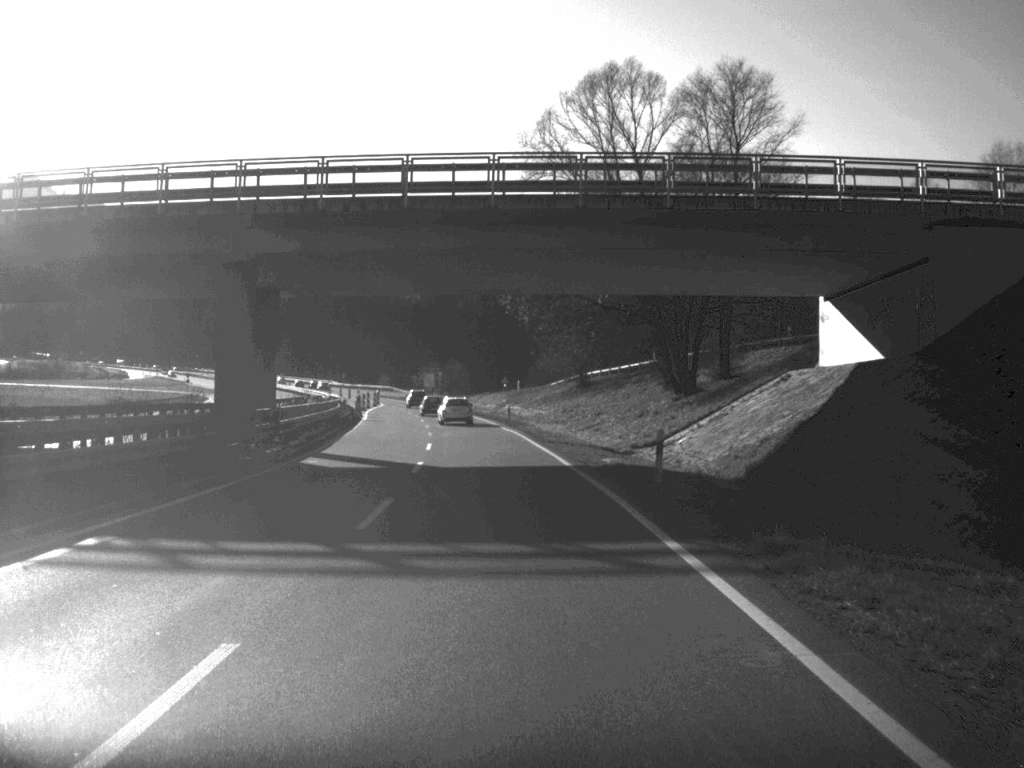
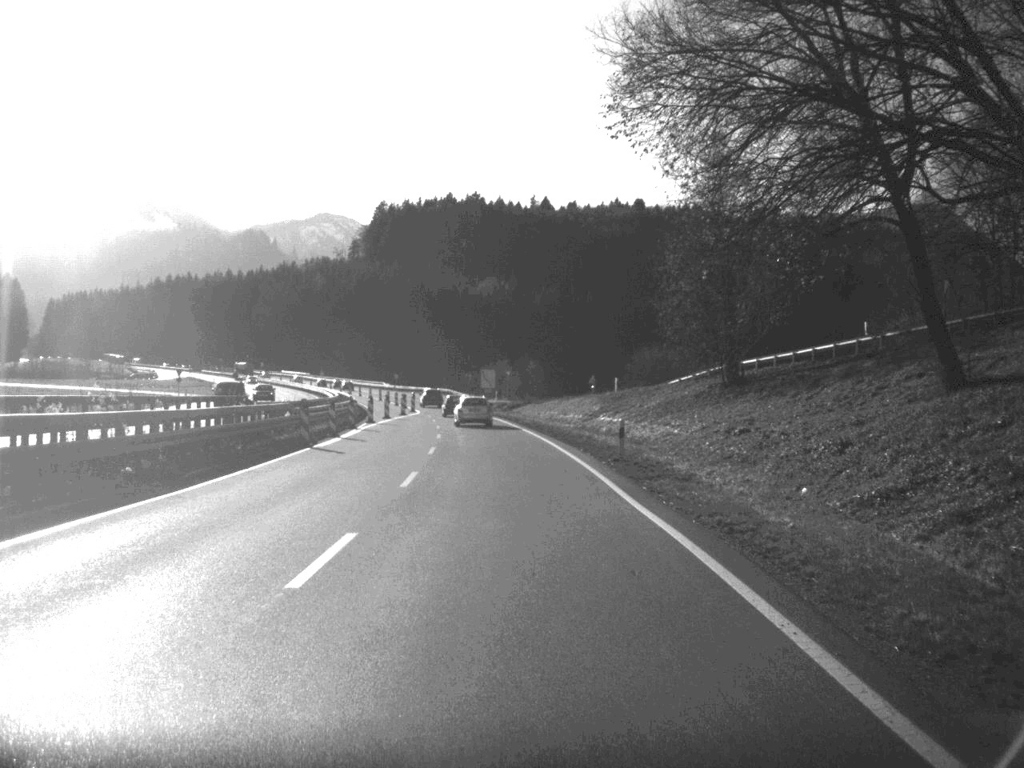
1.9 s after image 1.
(-1.3, +41.1) m; -4°
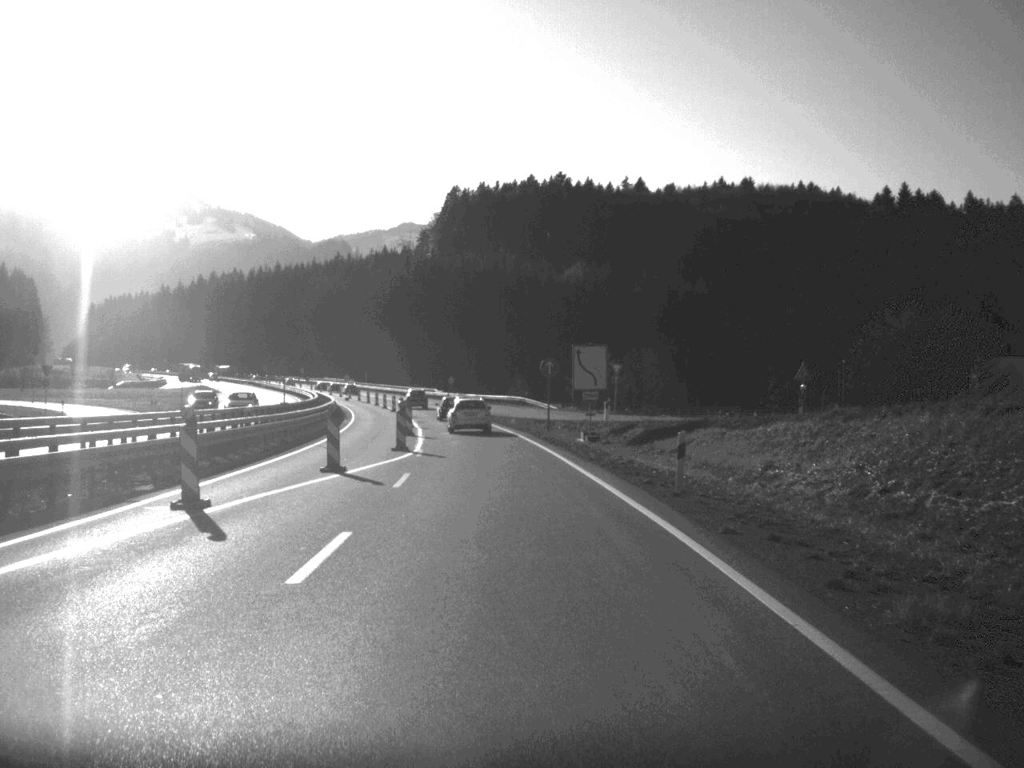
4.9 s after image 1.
(-2.1, +59.2) m; -4°
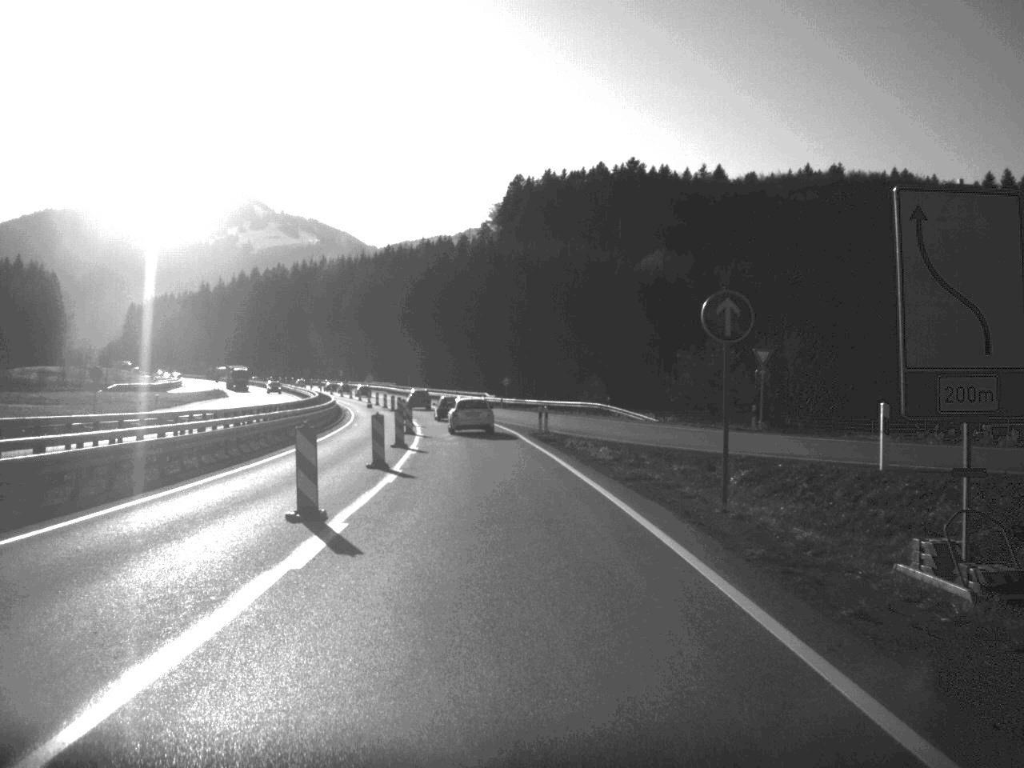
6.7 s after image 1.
(-0.9, +34.6) m; -3°
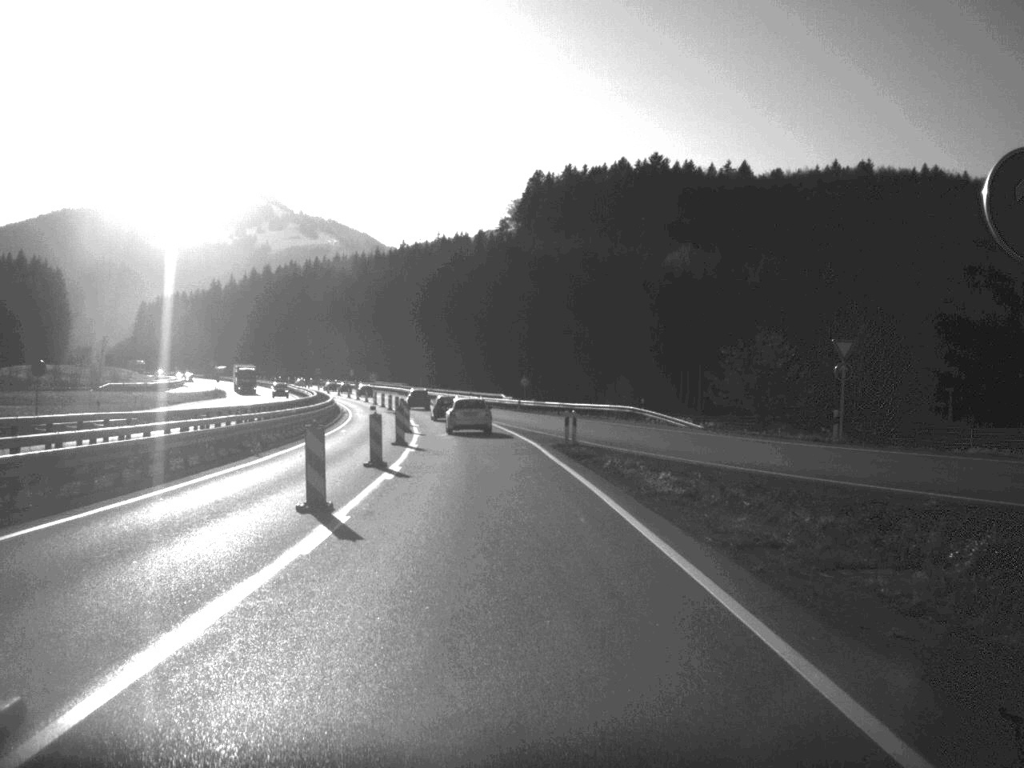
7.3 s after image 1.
(-0.1, +11.0) m; -1°
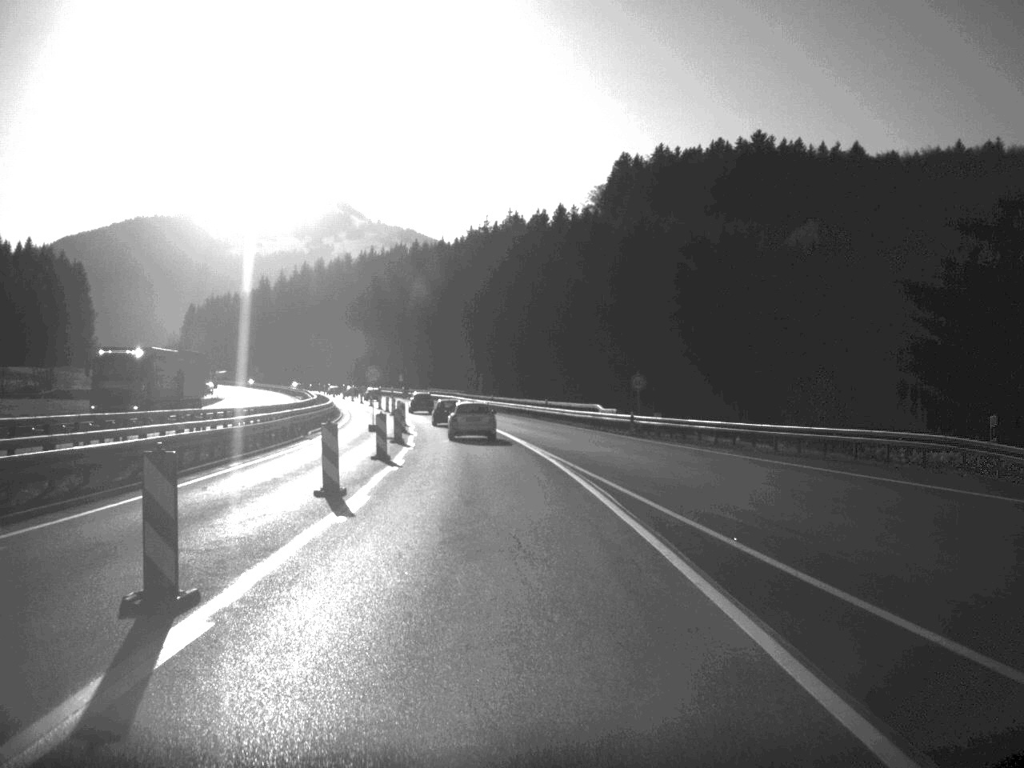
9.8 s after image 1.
(-1.5, +44.0) m; -4°
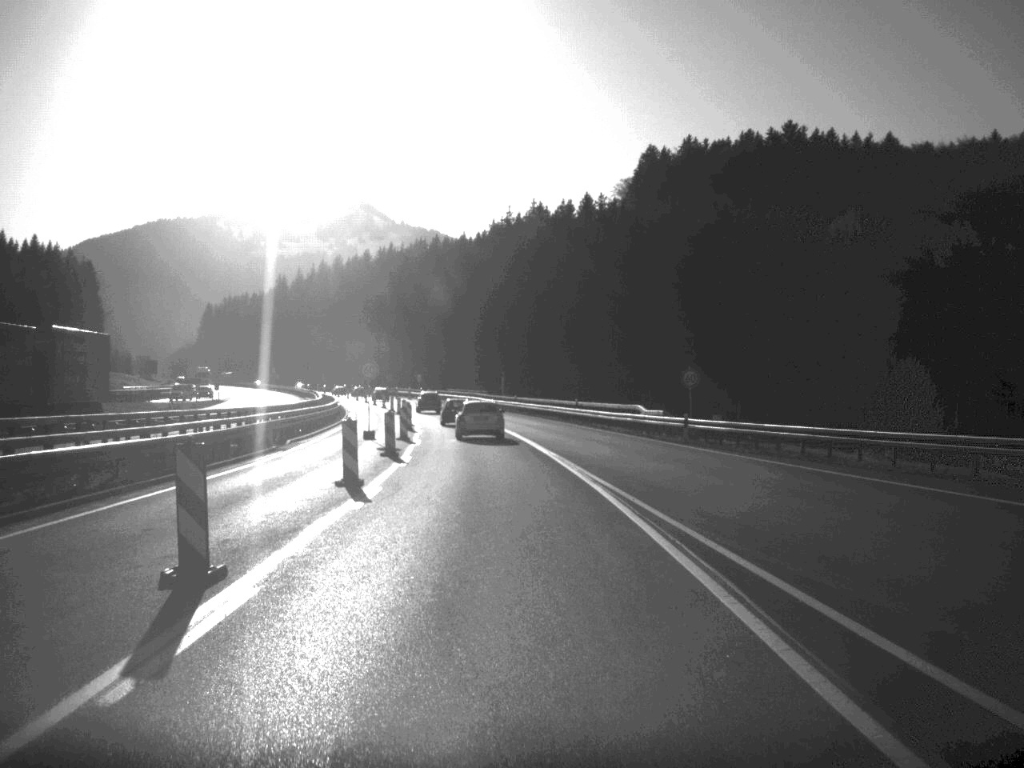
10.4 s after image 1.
(-0.1, +10.3) m; -1°
